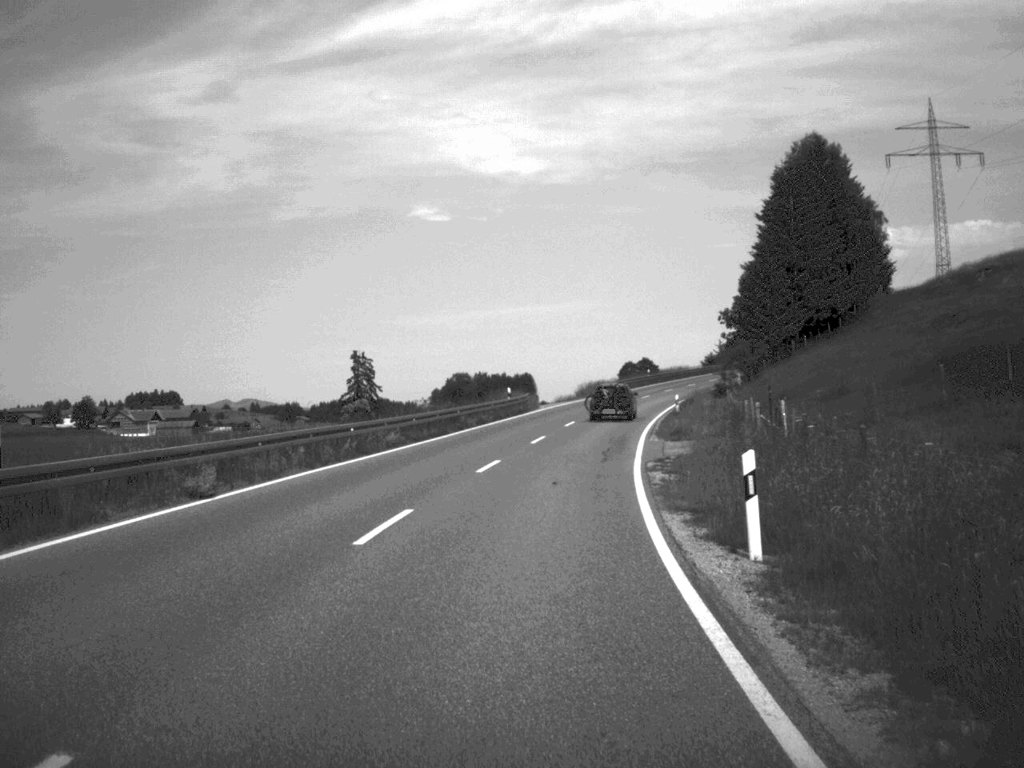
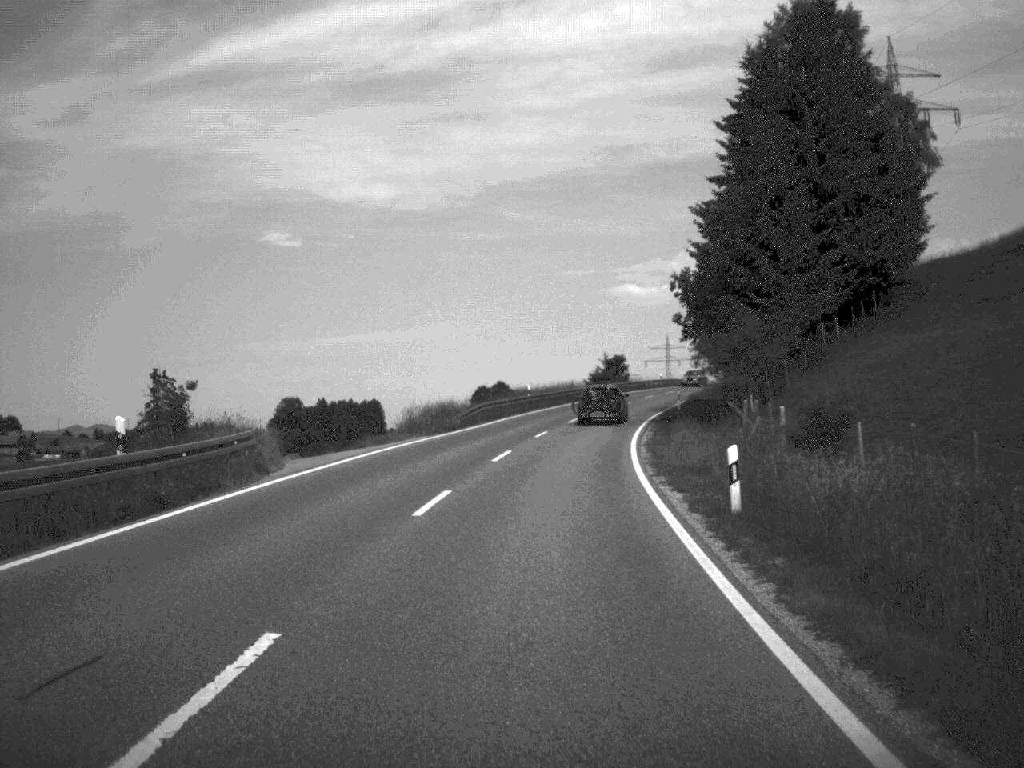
(+2.5, +43.2) m; +7°
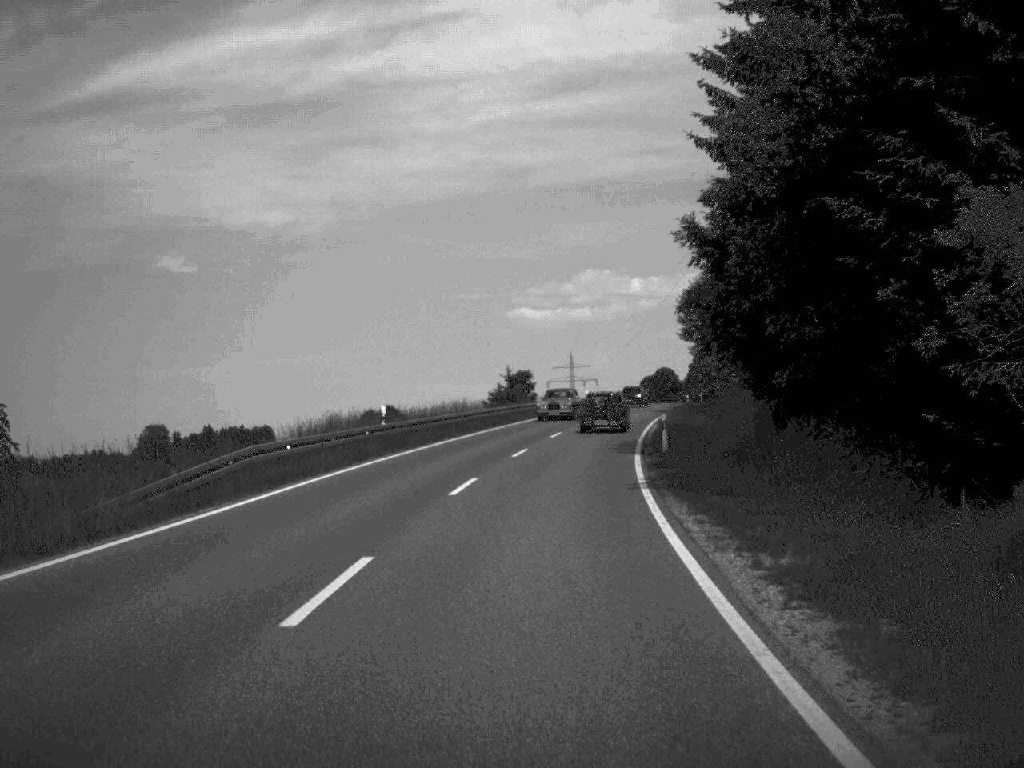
(+1.2, +30.6) m; +5°
